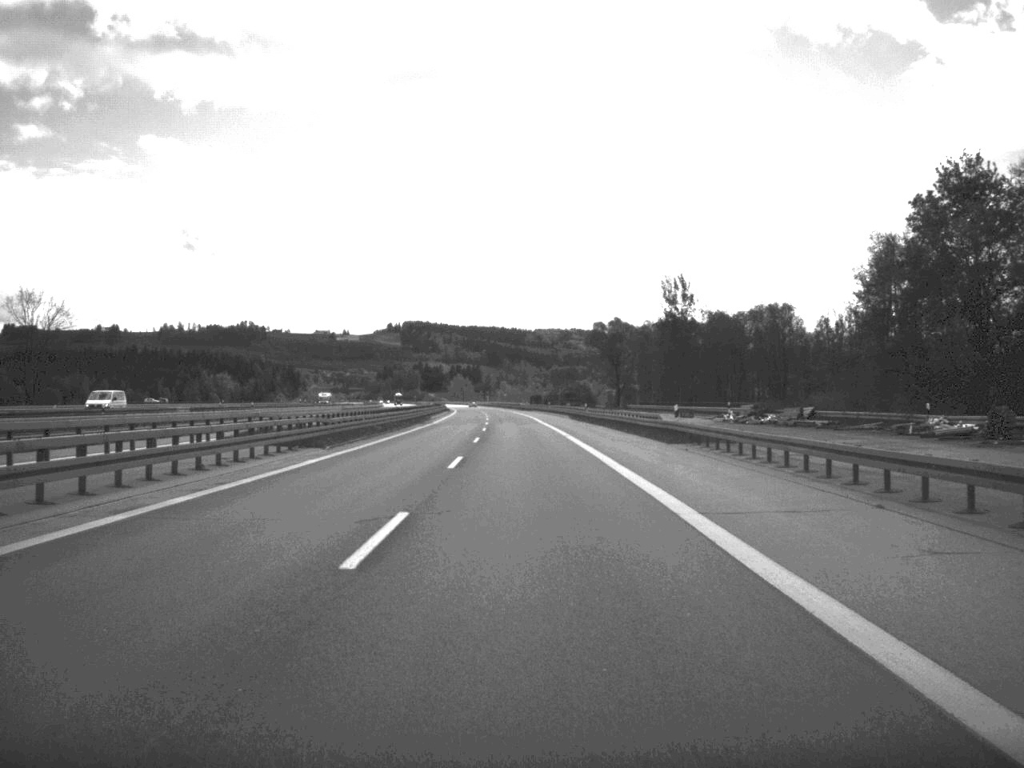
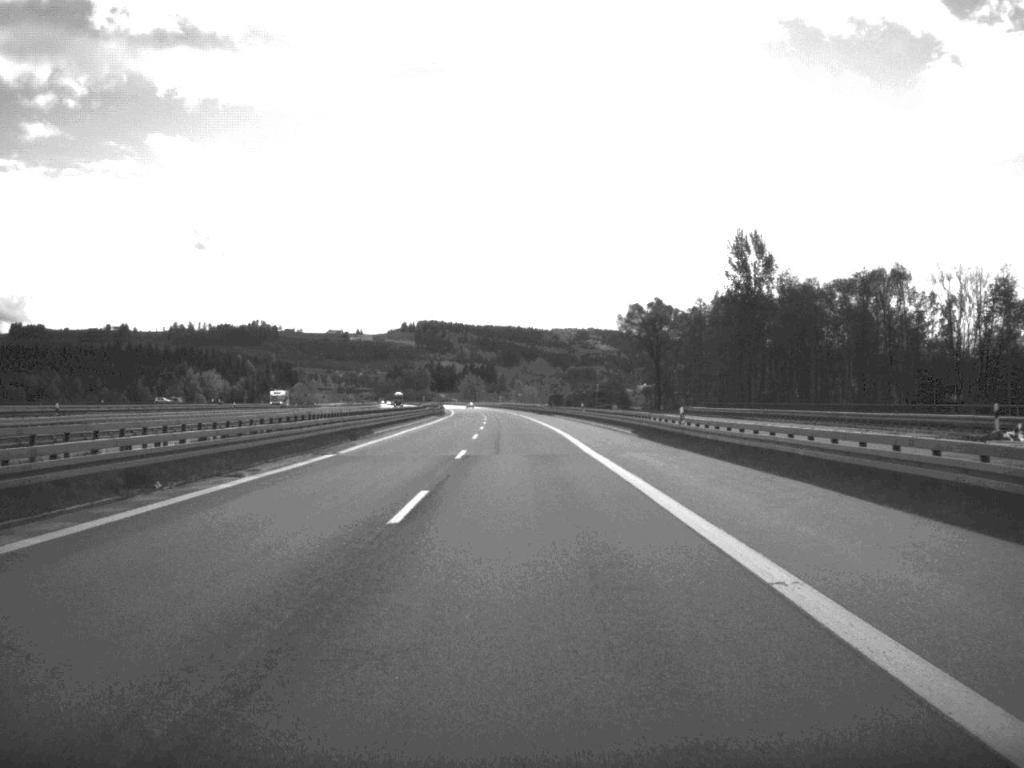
(-0.3, +50.7) m; -1°
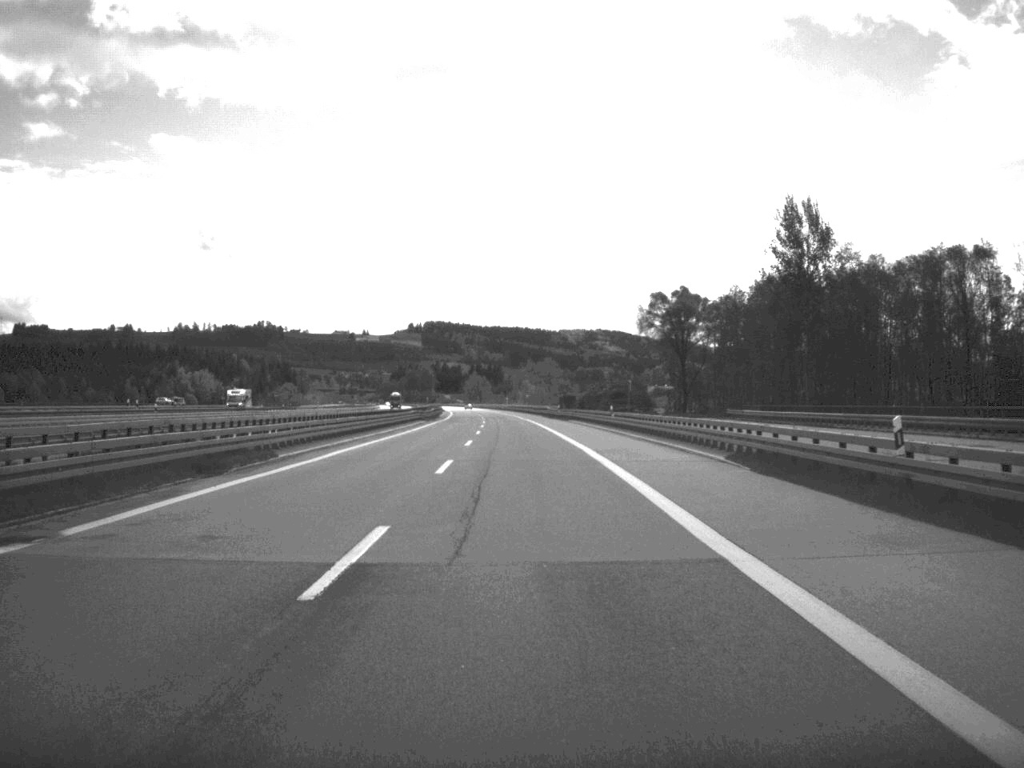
(-0.1, +24.7) m; 0°
